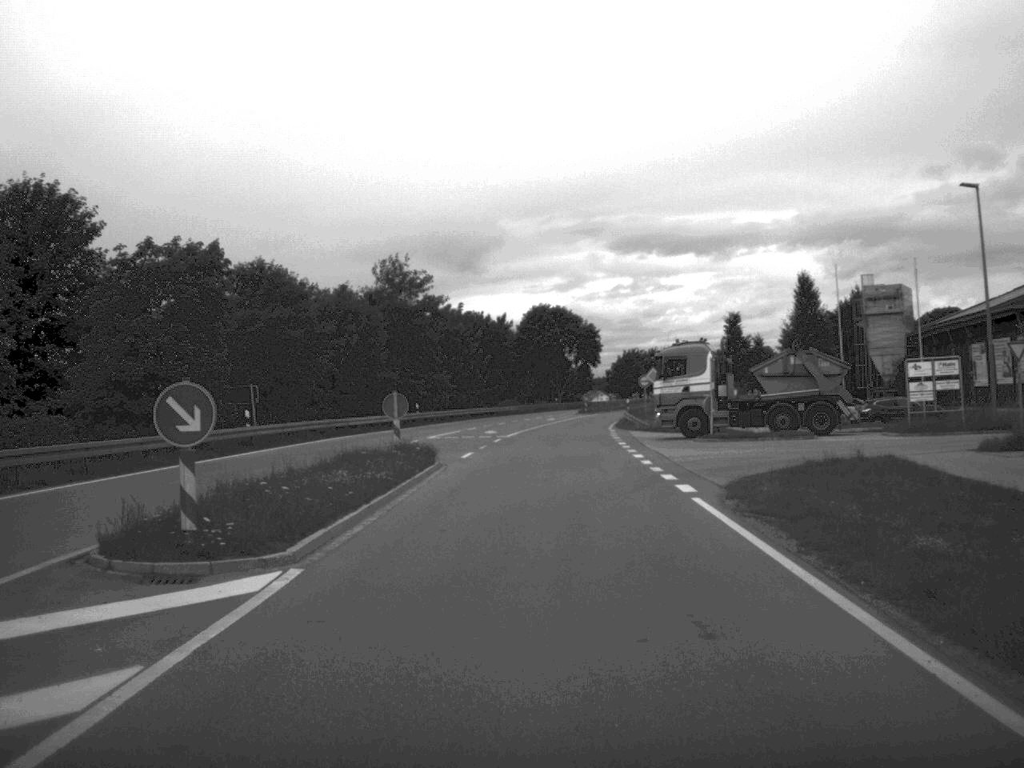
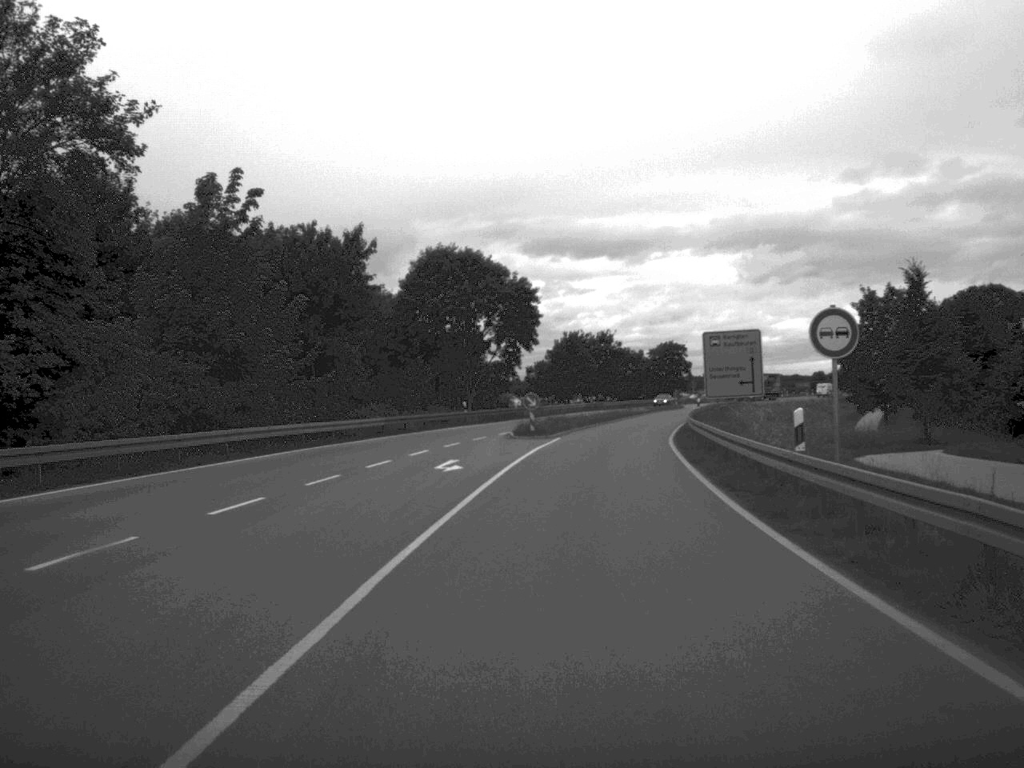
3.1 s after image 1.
(+1.2, +59.6) m; +4°
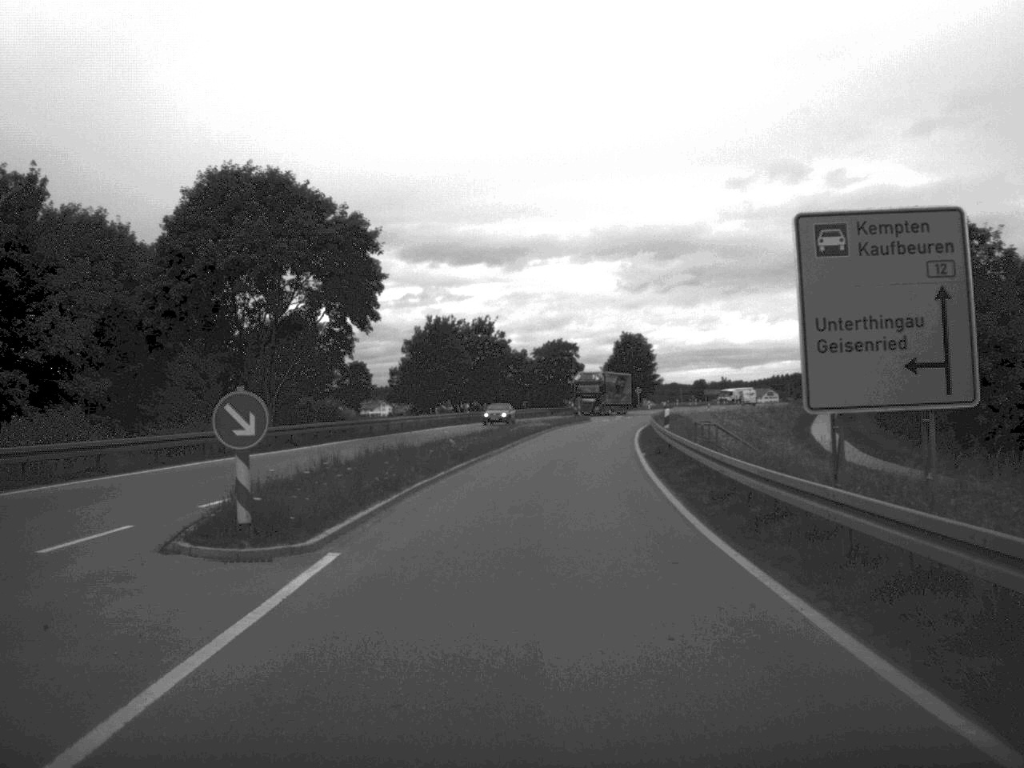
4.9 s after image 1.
(+1.7, +33.4) m; +5°
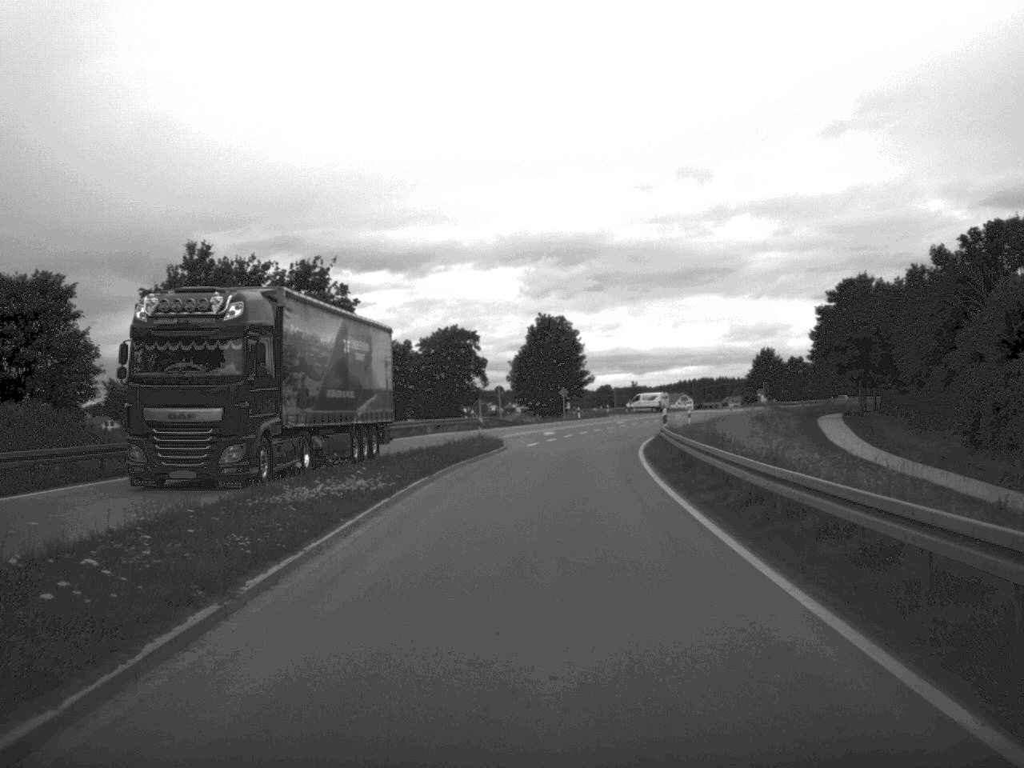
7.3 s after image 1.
(+1.7, +45.7) m; +4°
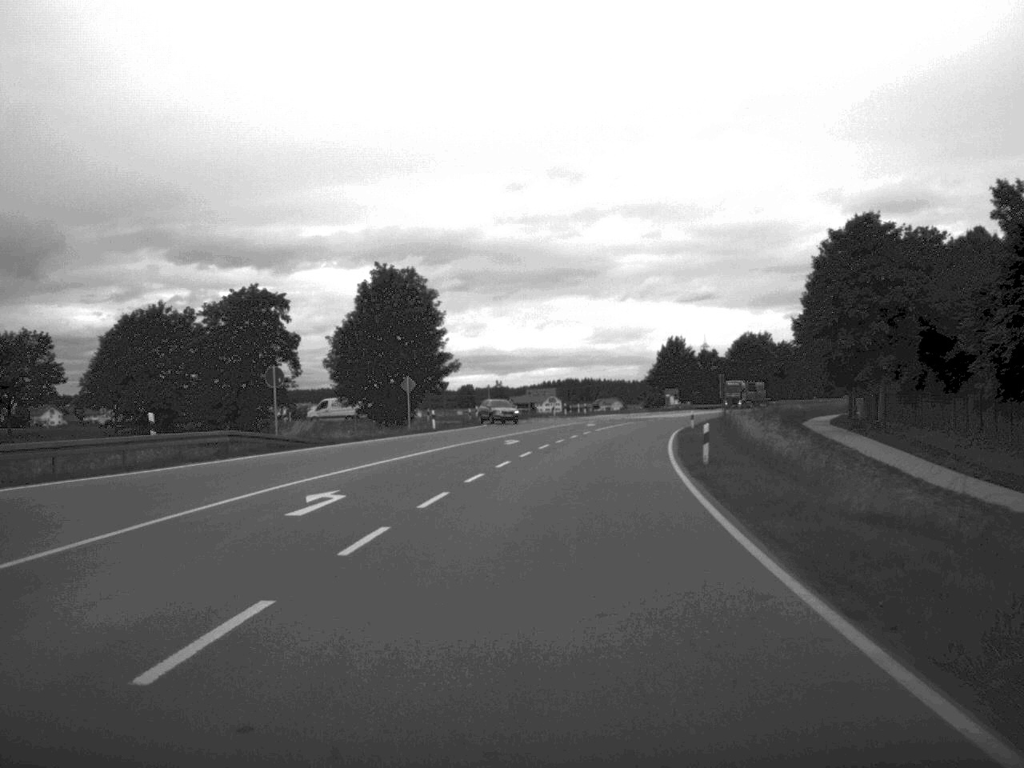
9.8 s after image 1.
(+2.0, +45.6) m; +6°
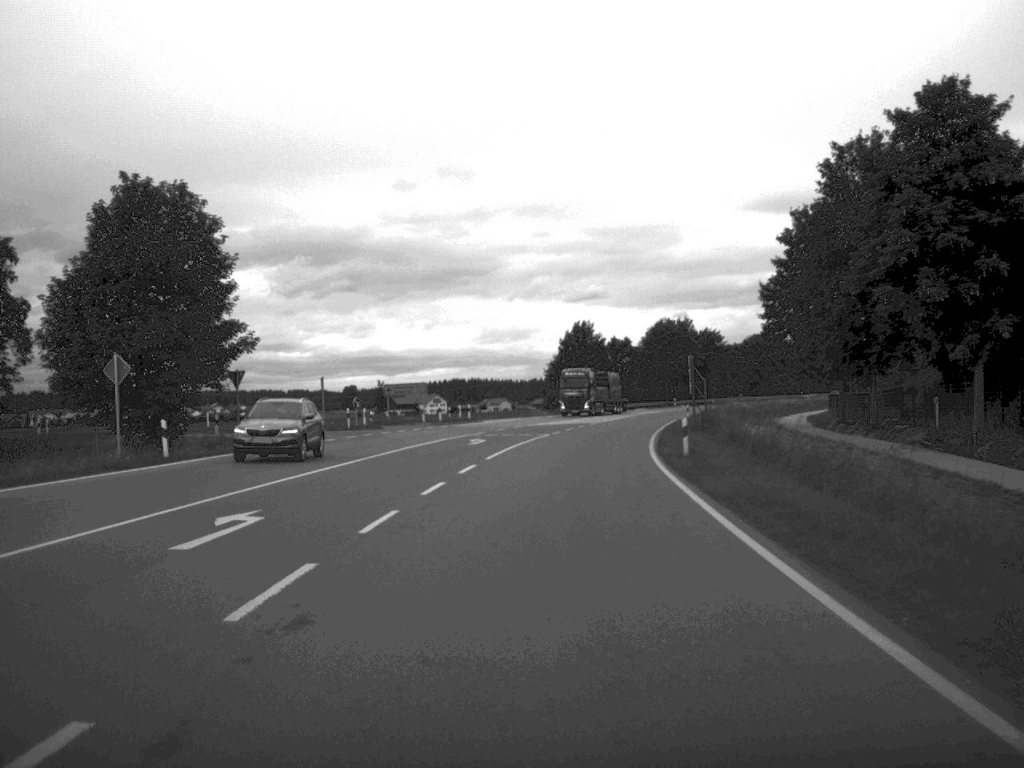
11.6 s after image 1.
(+1.6, +33.4) m; +5°
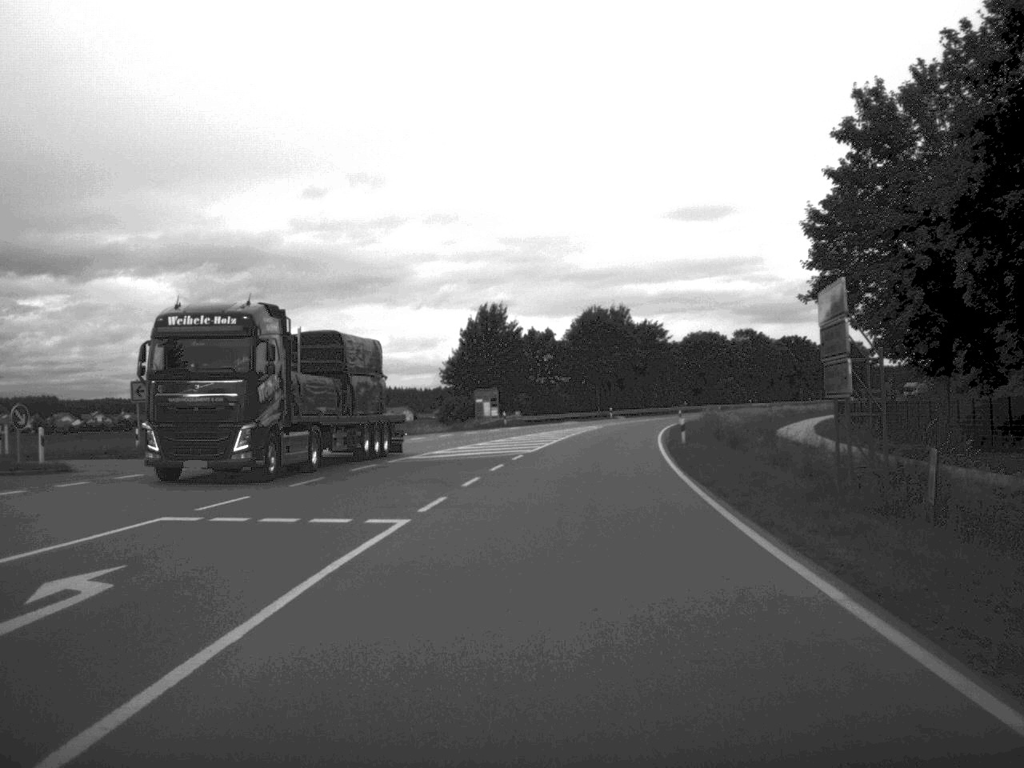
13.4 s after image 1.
(+1.2, +35.4) m; +4°
